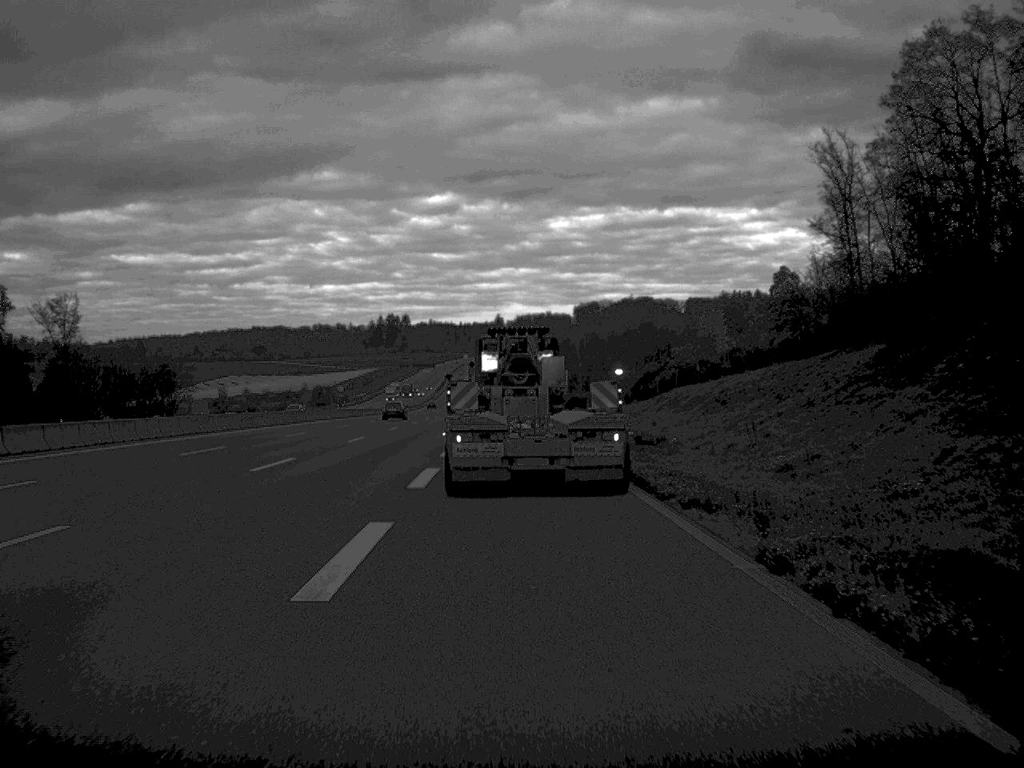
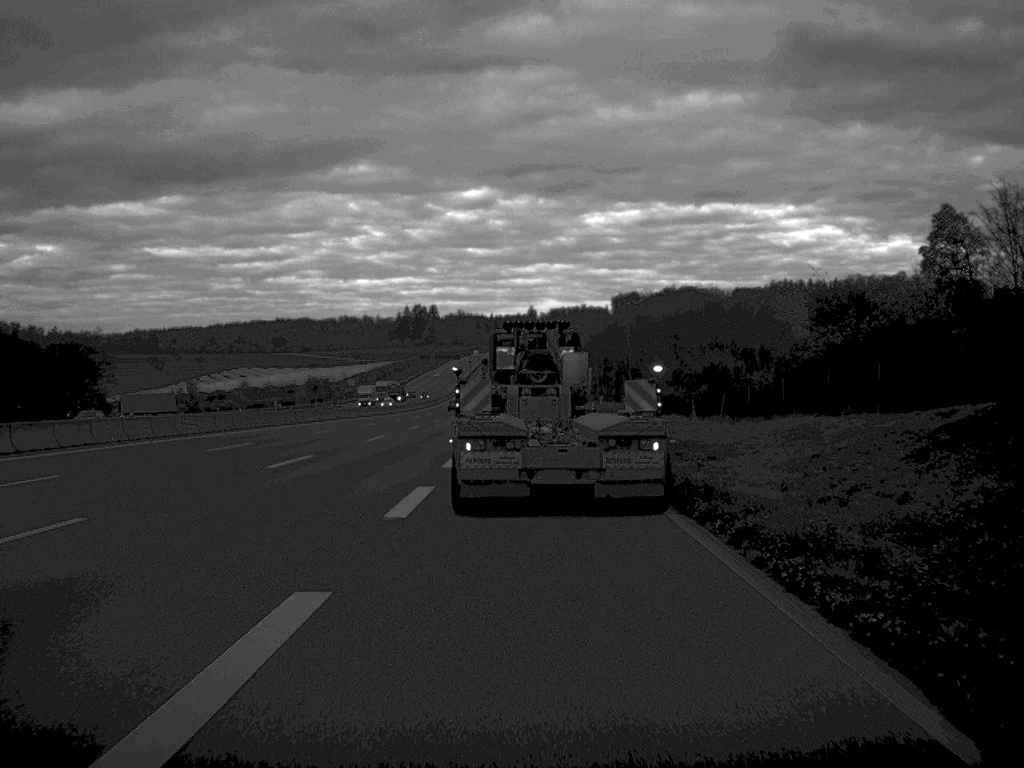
(-0.9, +52.7) m; -1°
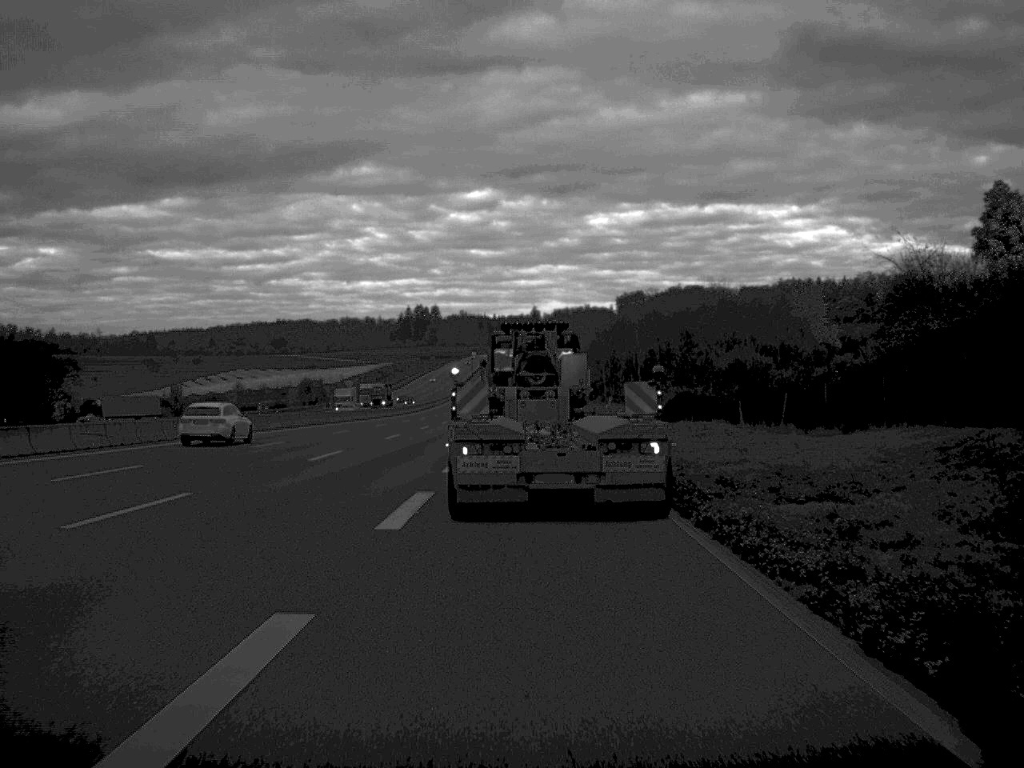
(0.0, +13.1) m; 0°
